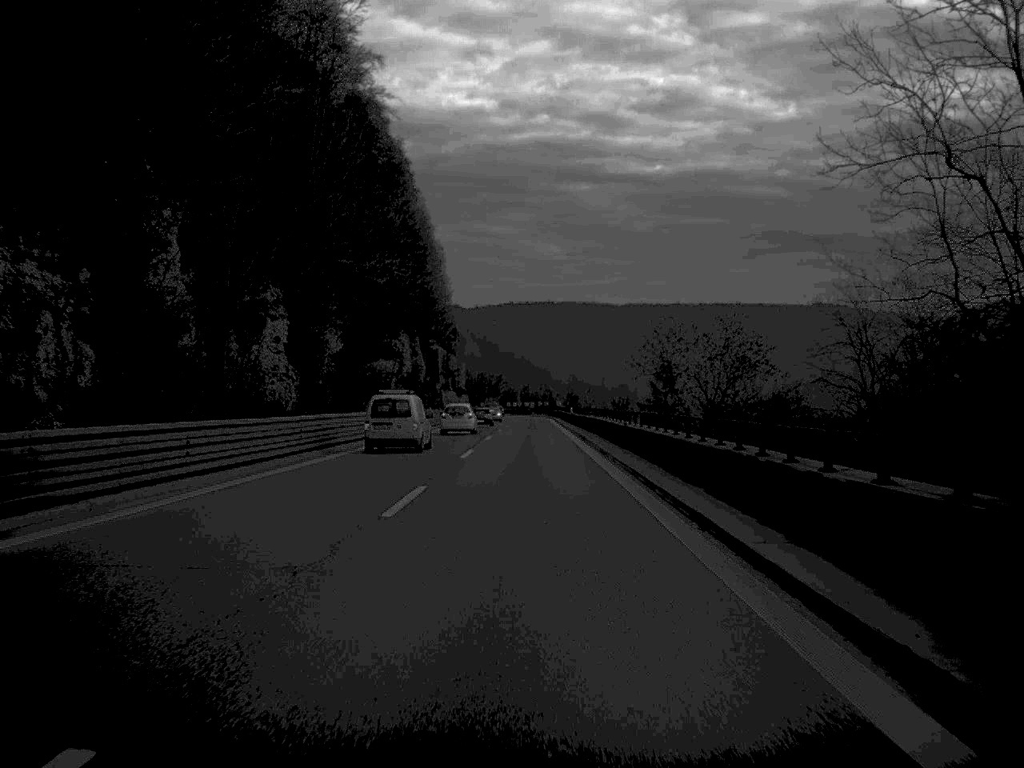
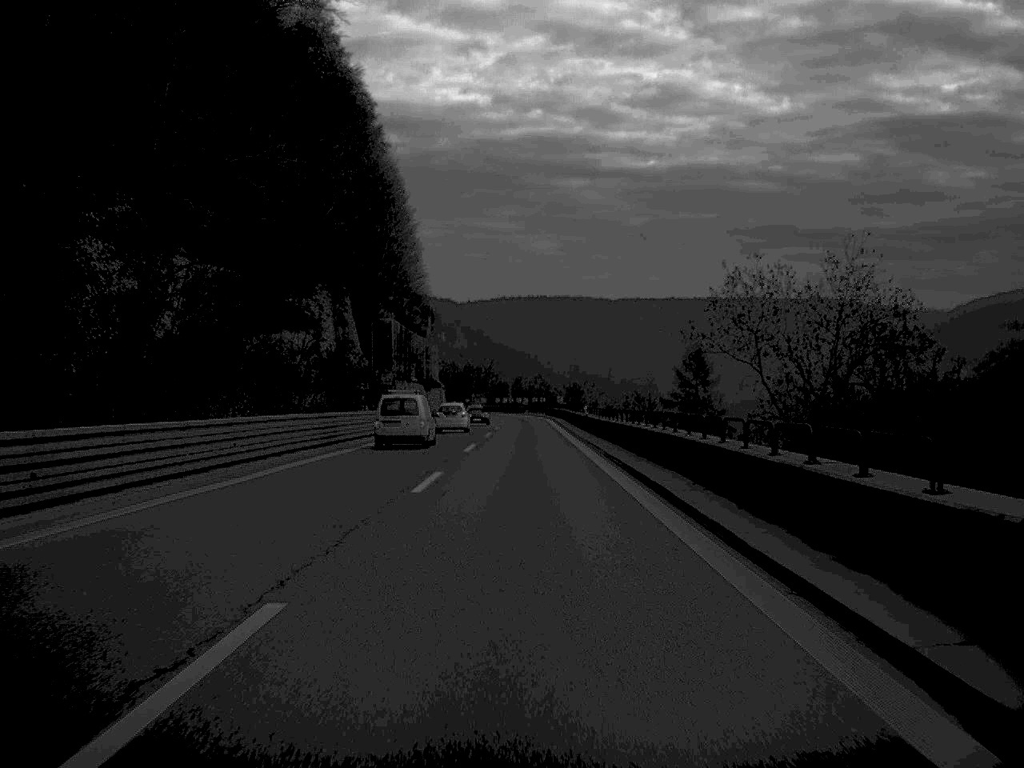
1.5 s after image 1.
(+0.1, +31.4) m; 0°
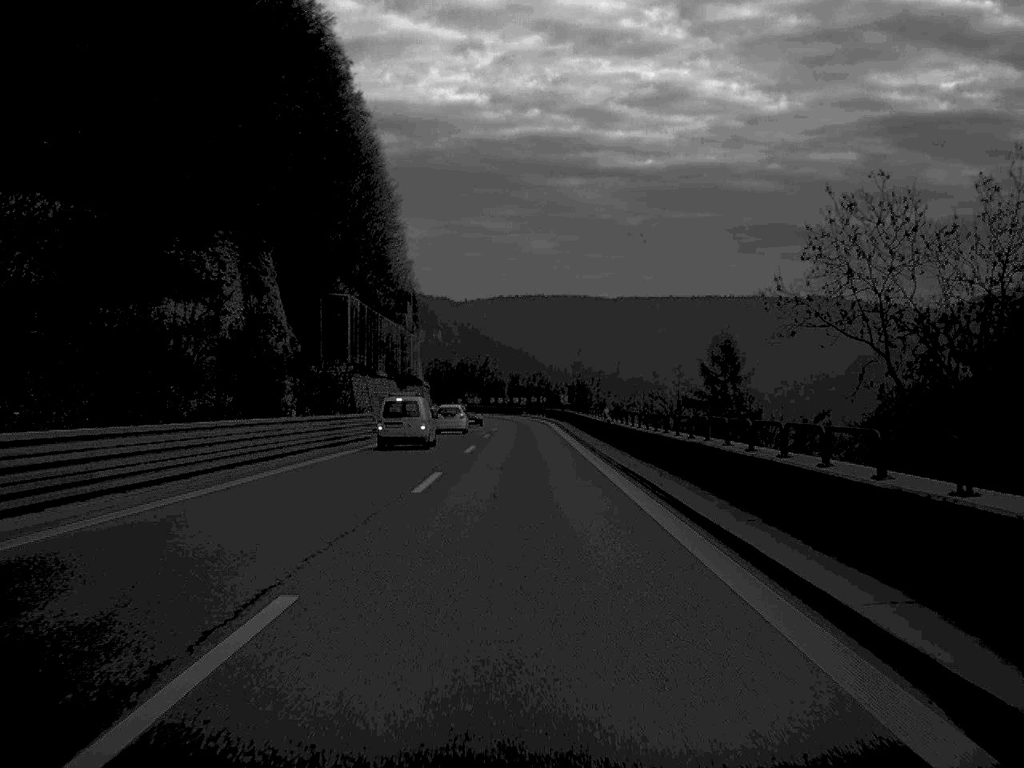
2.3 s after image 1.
(0.0, +17.2) m; 0°
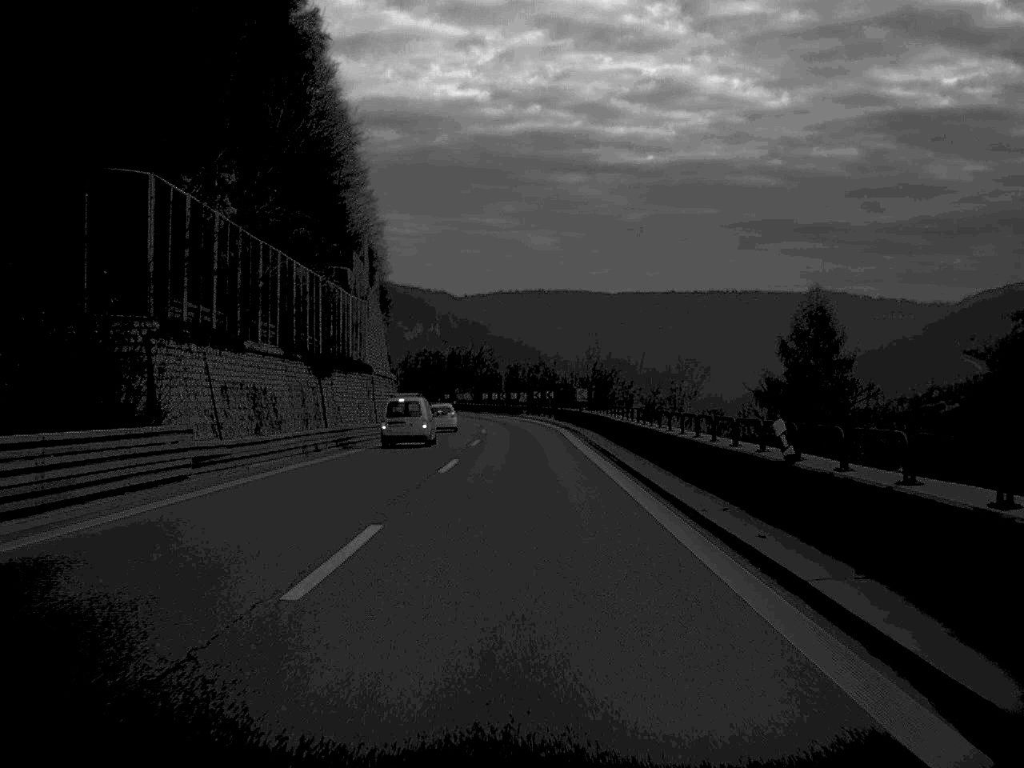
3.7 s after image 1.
(0.0, +30.1) m; 0°
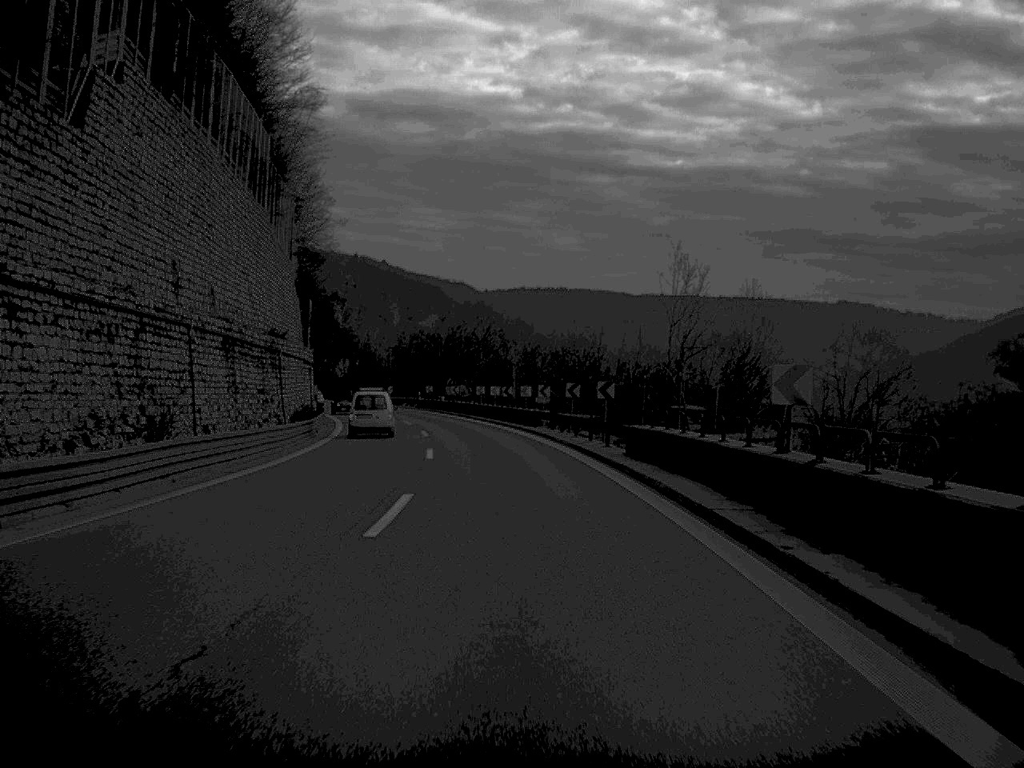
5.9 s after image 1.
(-0.1, +48.9) m; -1°
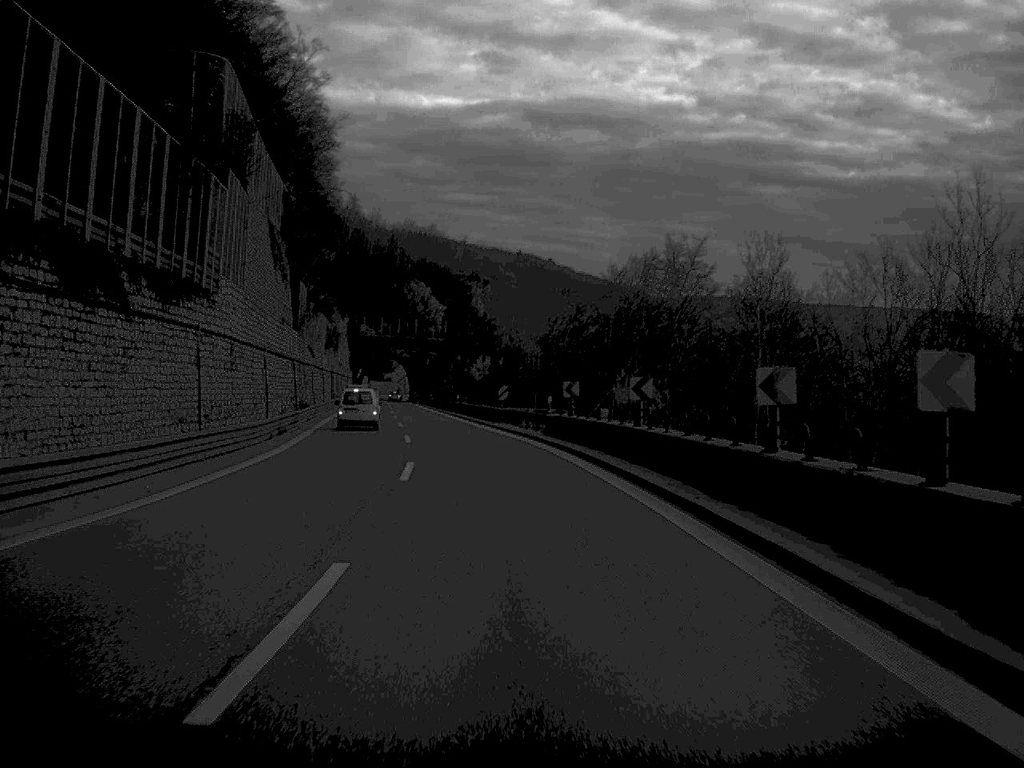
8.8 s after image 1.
(-3.6, +62.0) m; -8°
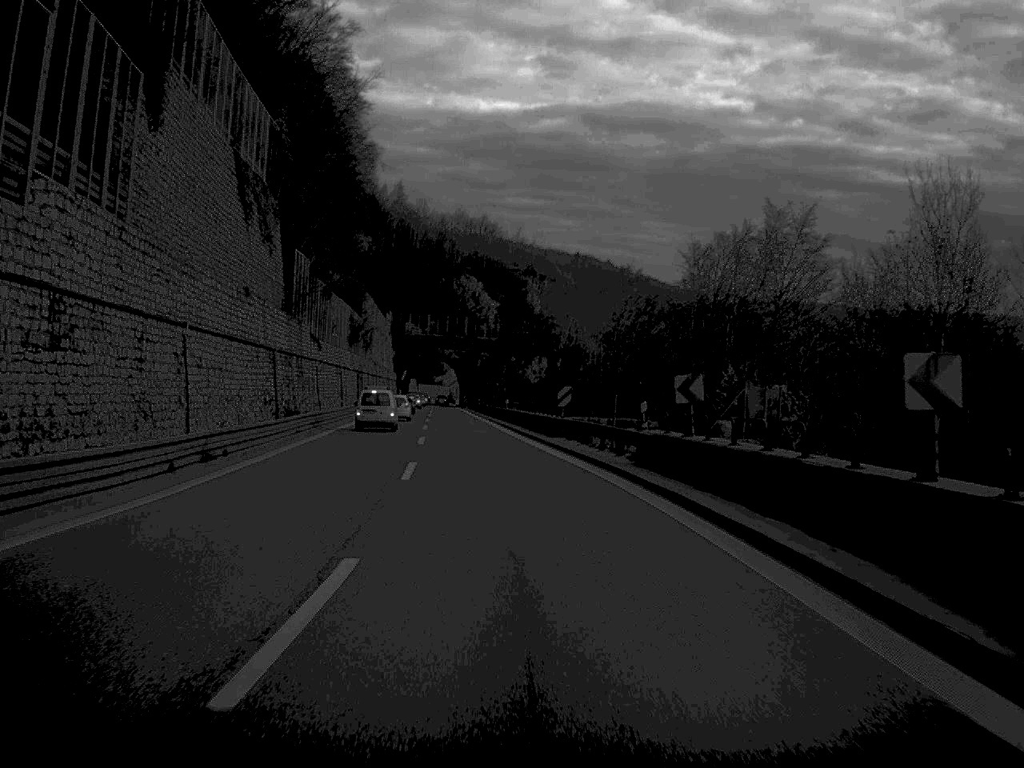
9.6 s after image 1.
(-0.4, +17.4) m; -2°
